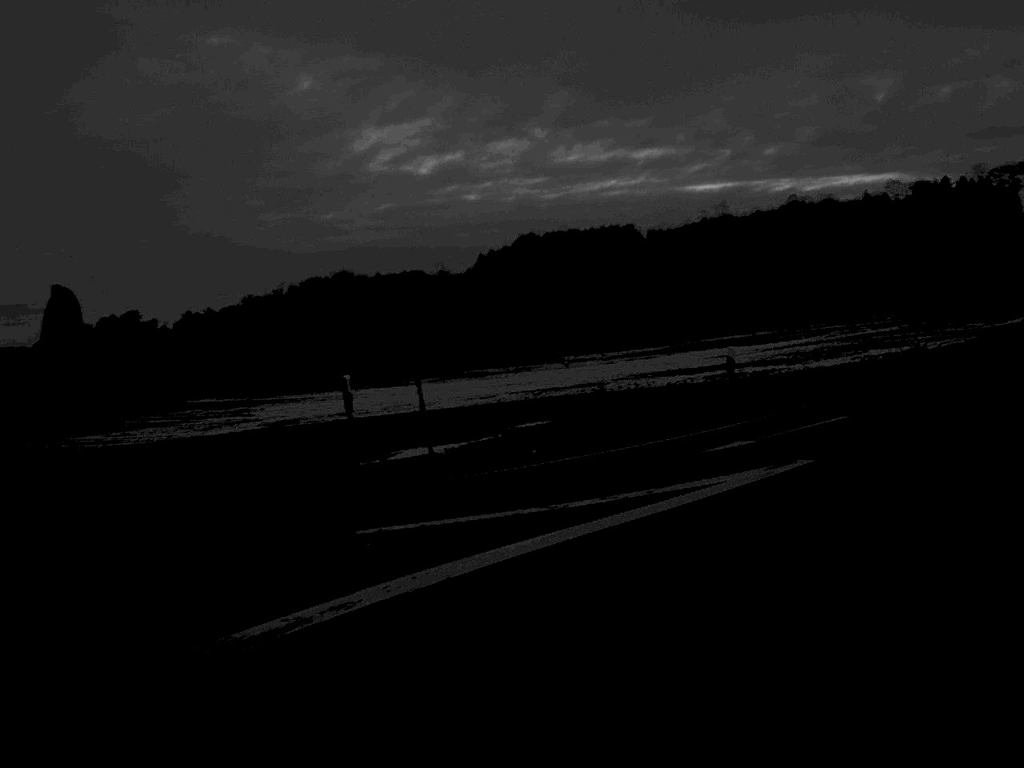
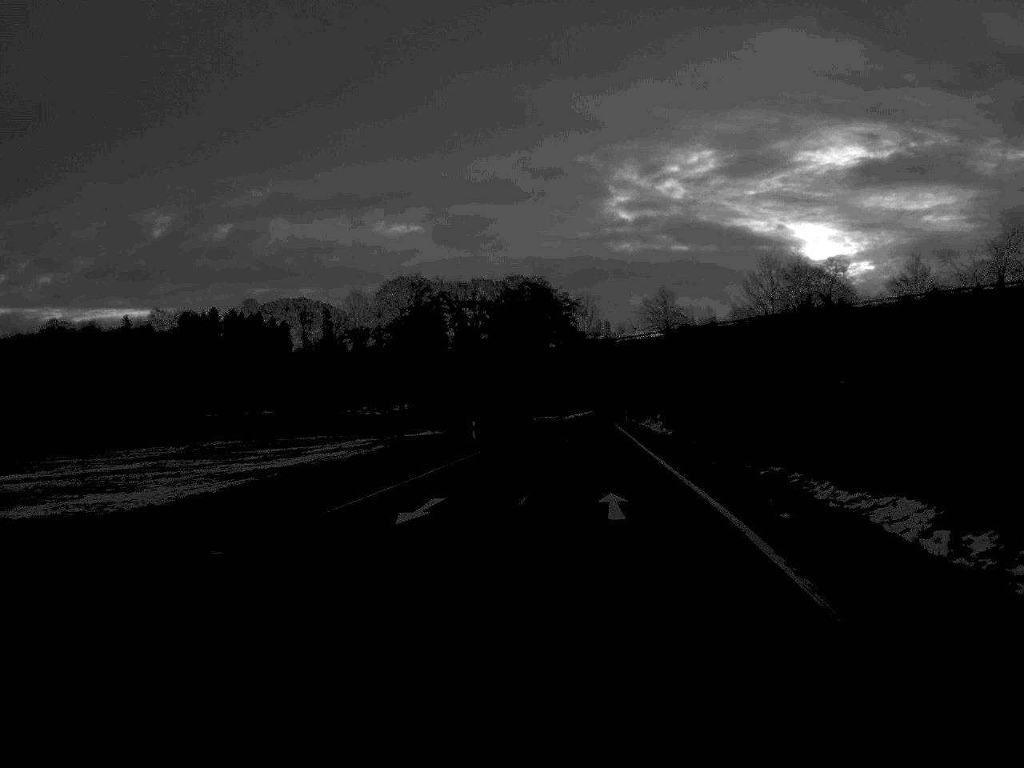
(+5.8, +17.6) m; +32°
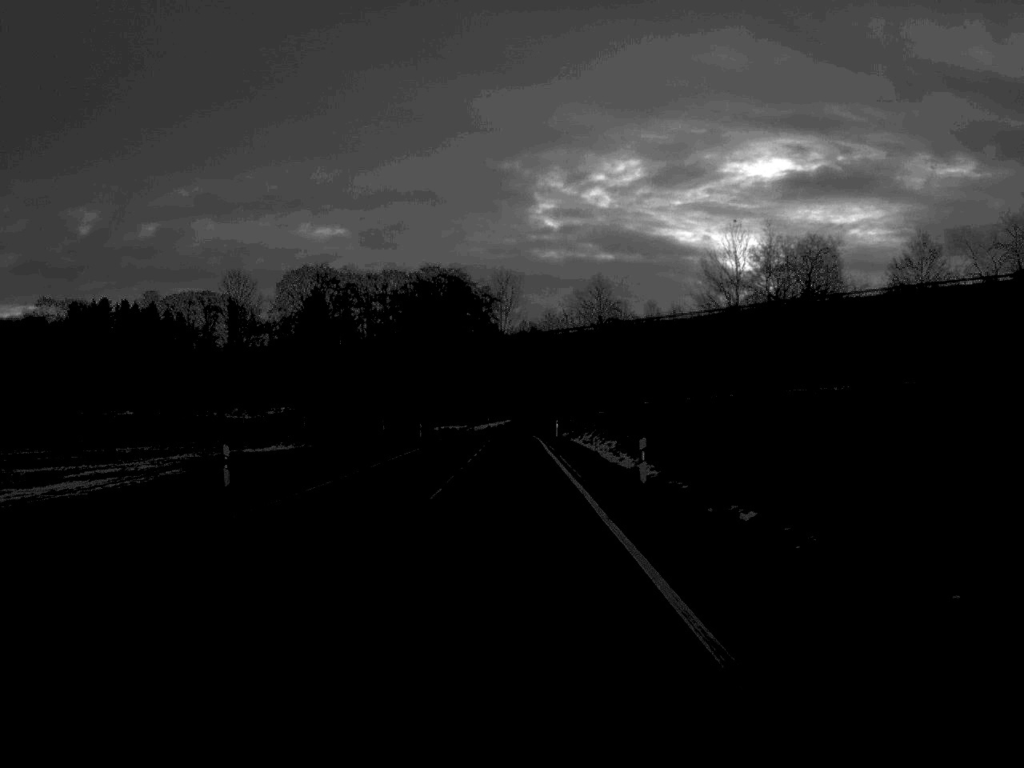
(+1.7, +31.0) m; +3°
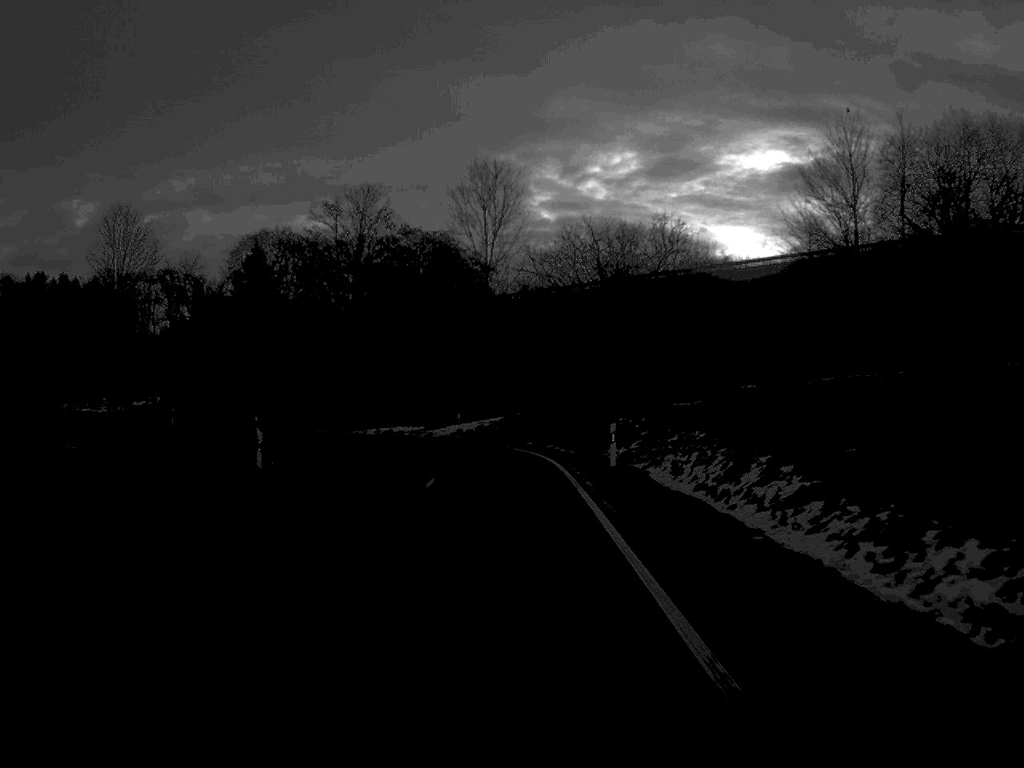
(-0.1, +46.5) m; 0°
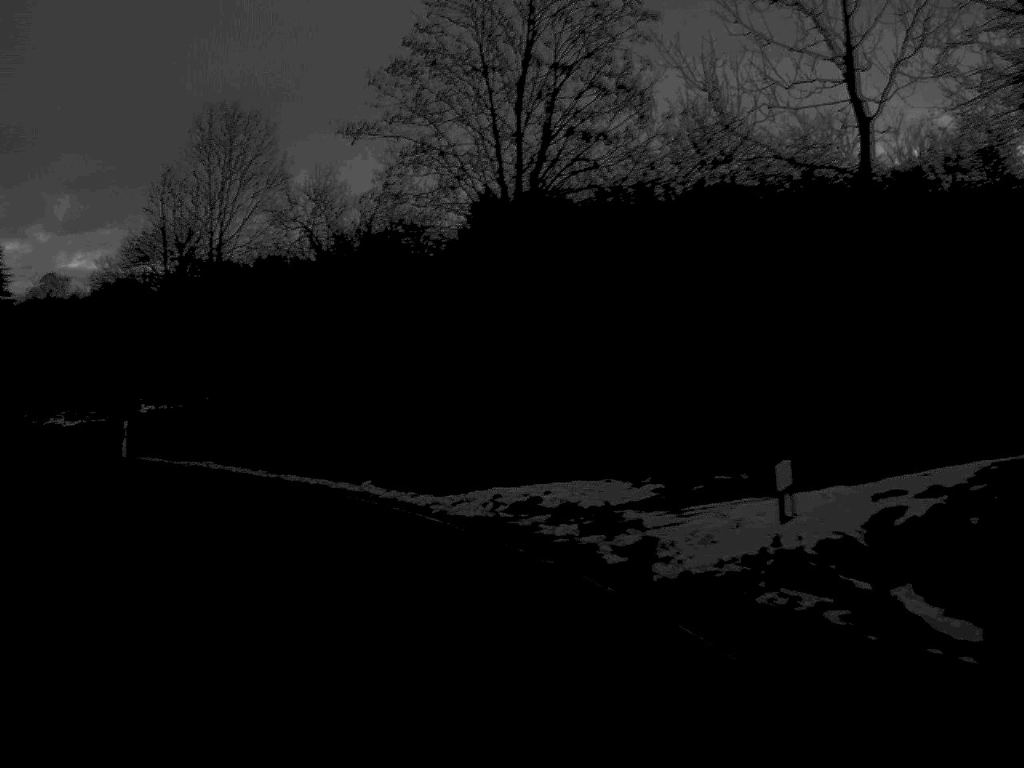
(-2.2, +44.0) m; -15°
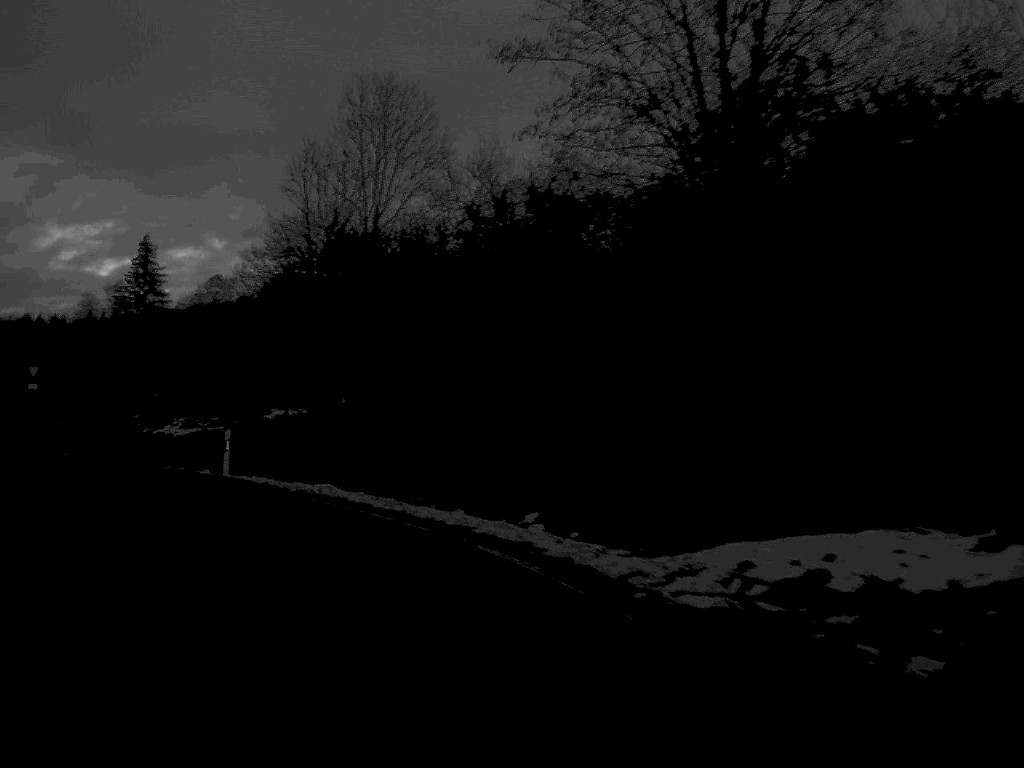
(-0.5, +7.6) m; -8°
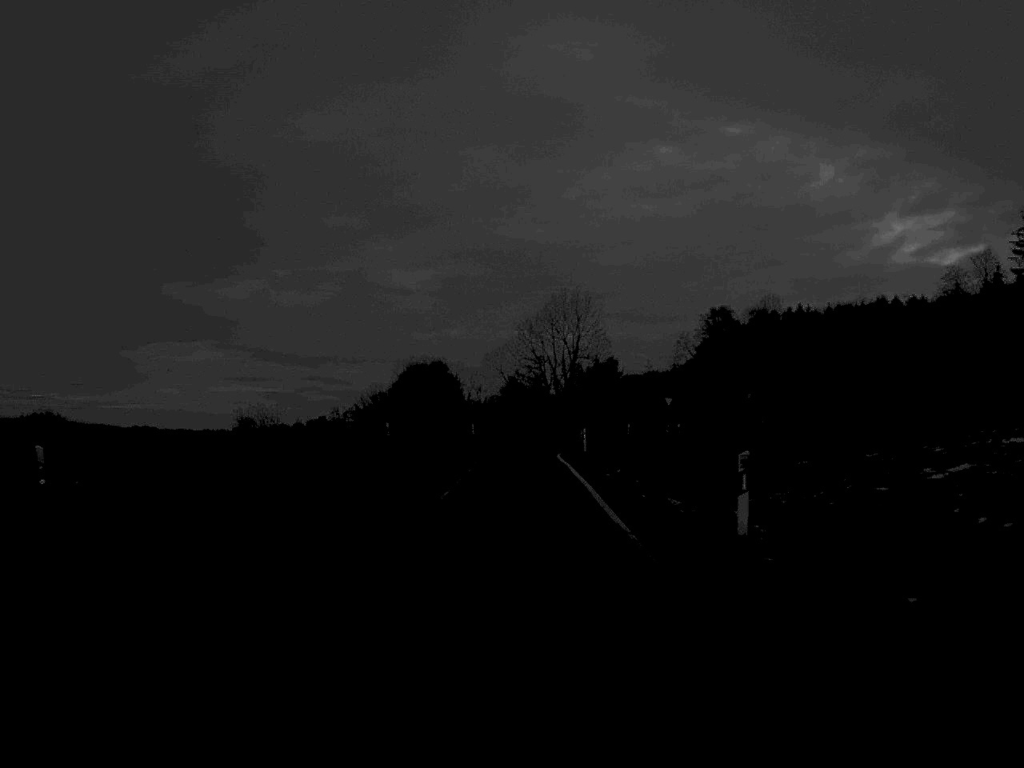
(-15.7, +36.6) m; -37°
